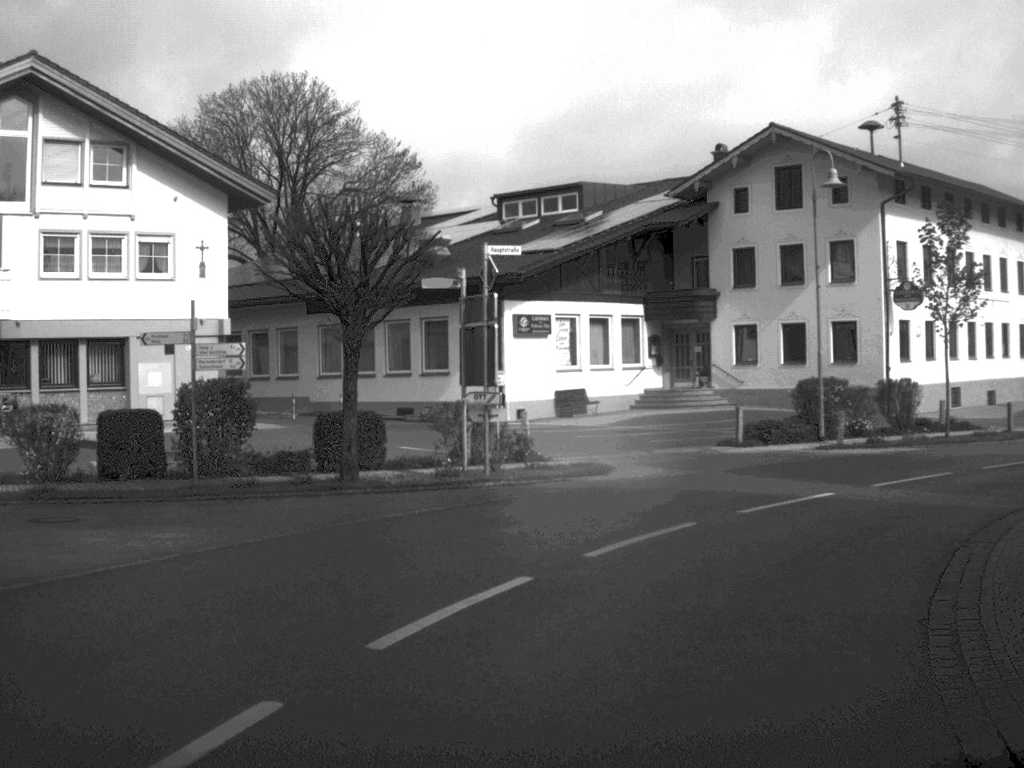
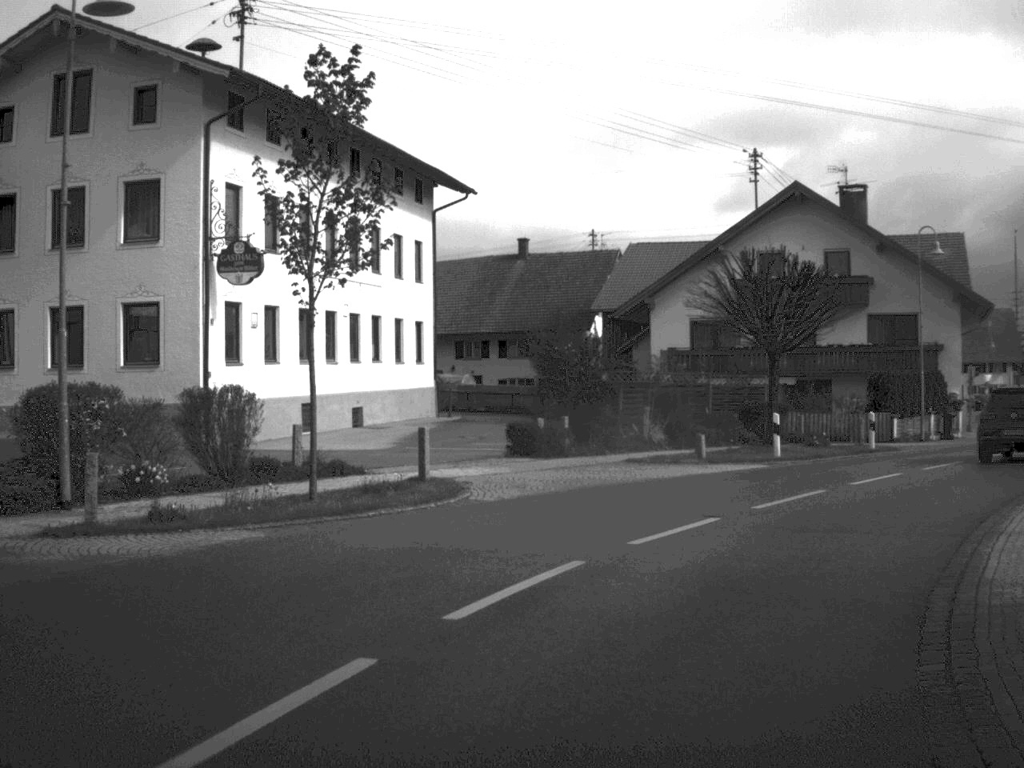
(+3.8, +14.8) m; +30°
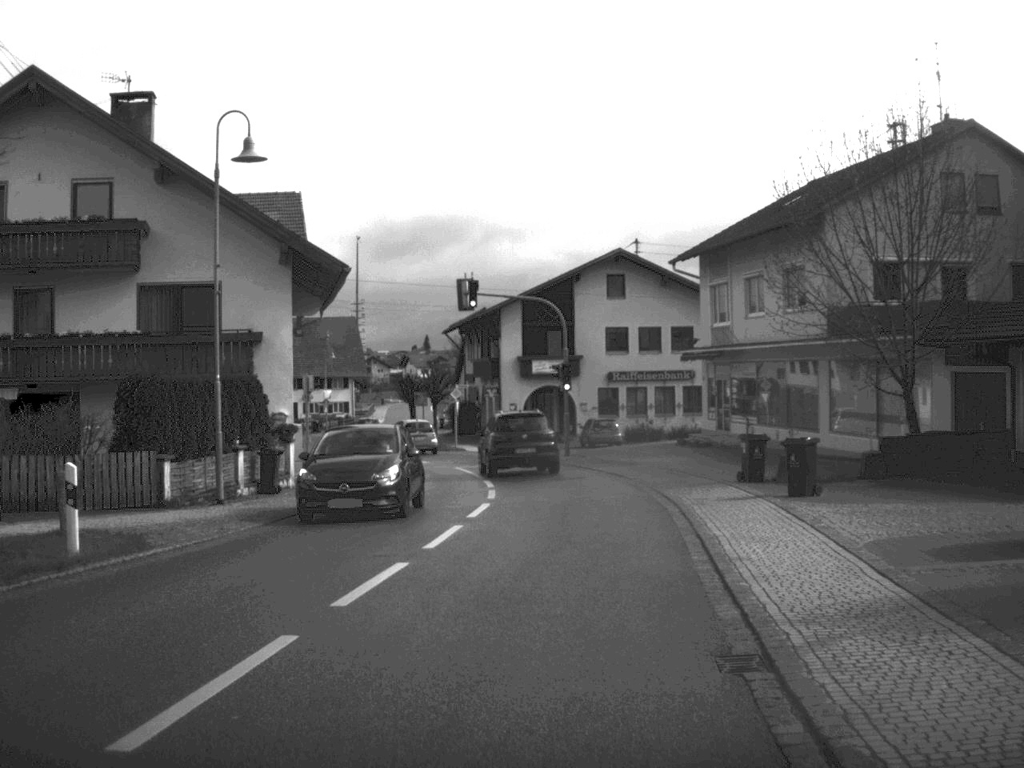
(+5.7, +18.5) m; +29°
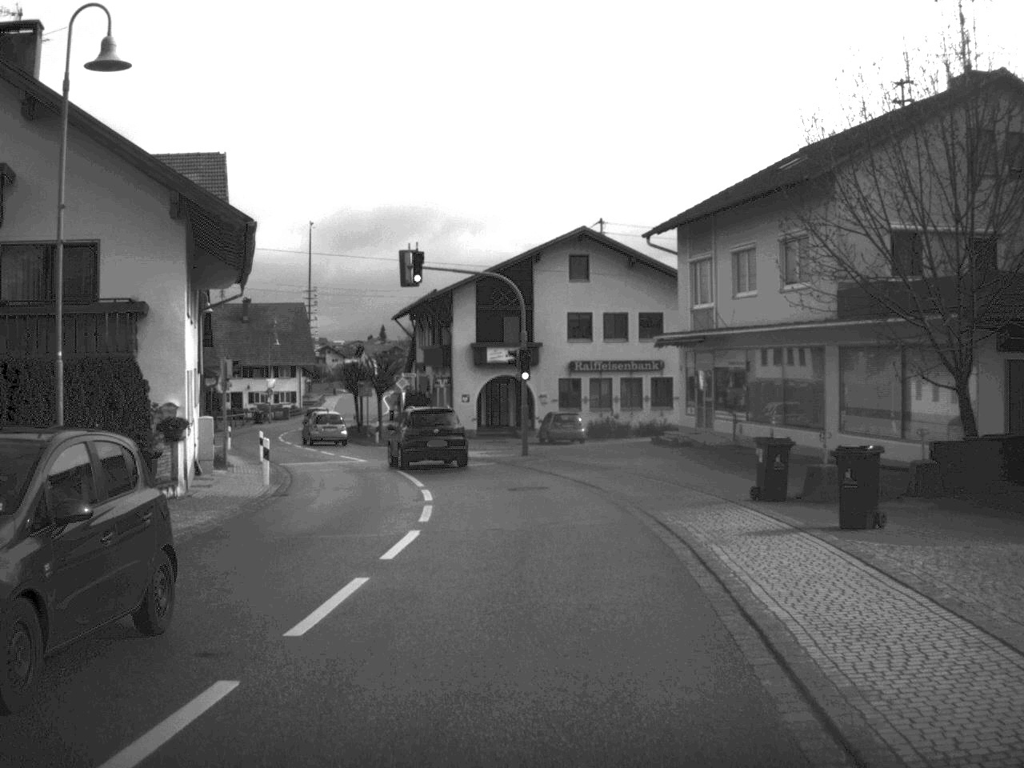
(+0.1, +5.9) m; +2°
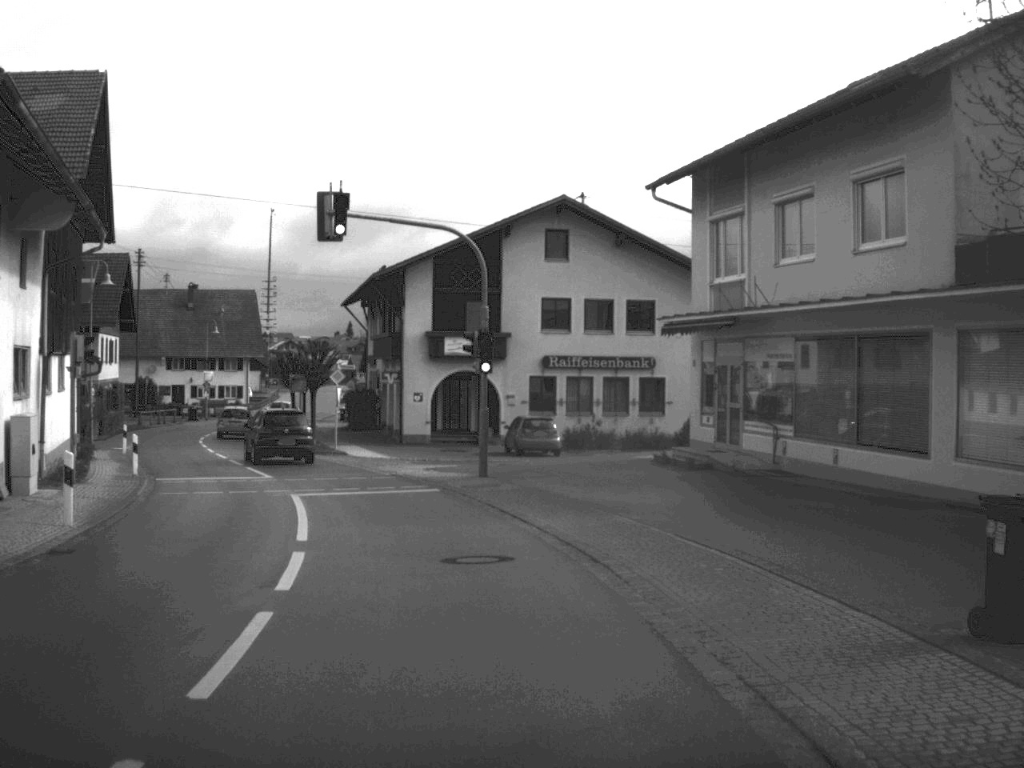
(+0.2, +10.5) m; +1°
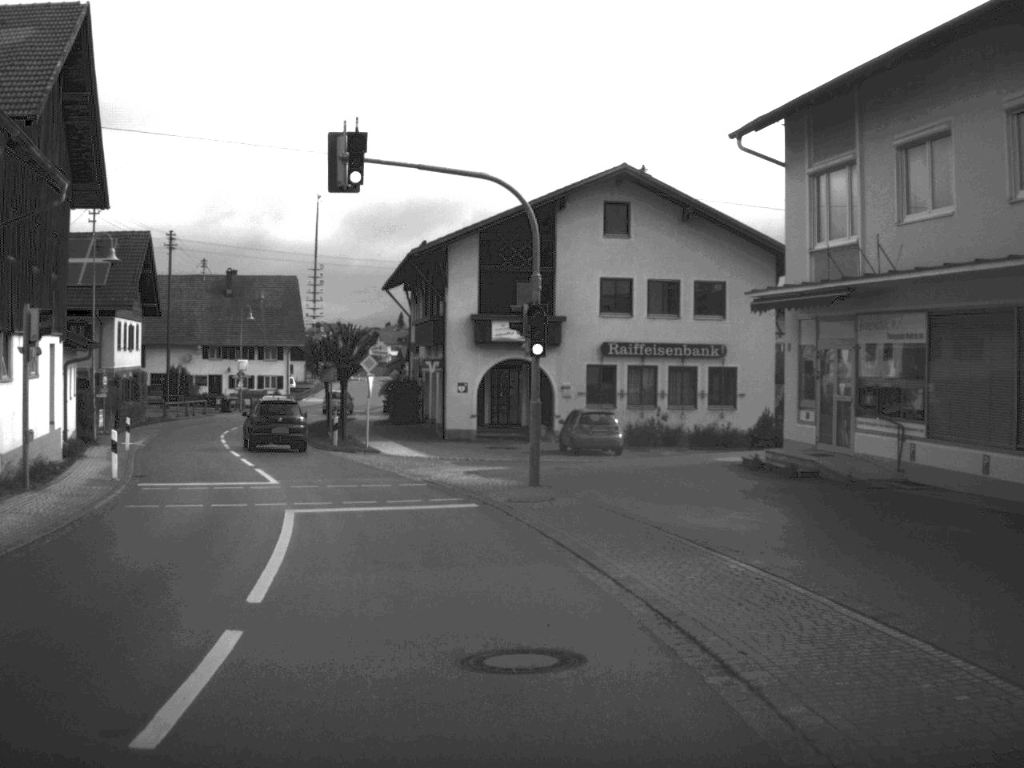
(-0.1, +5.5) m; -3°
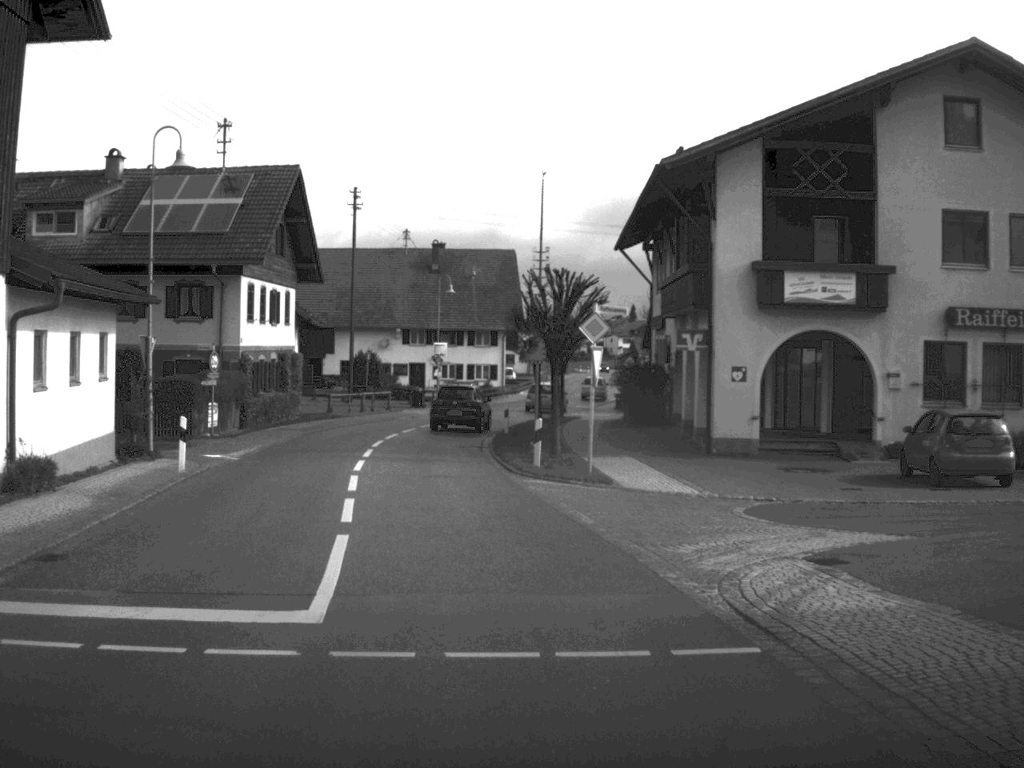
(-1.6, +16.6) m; -10°
